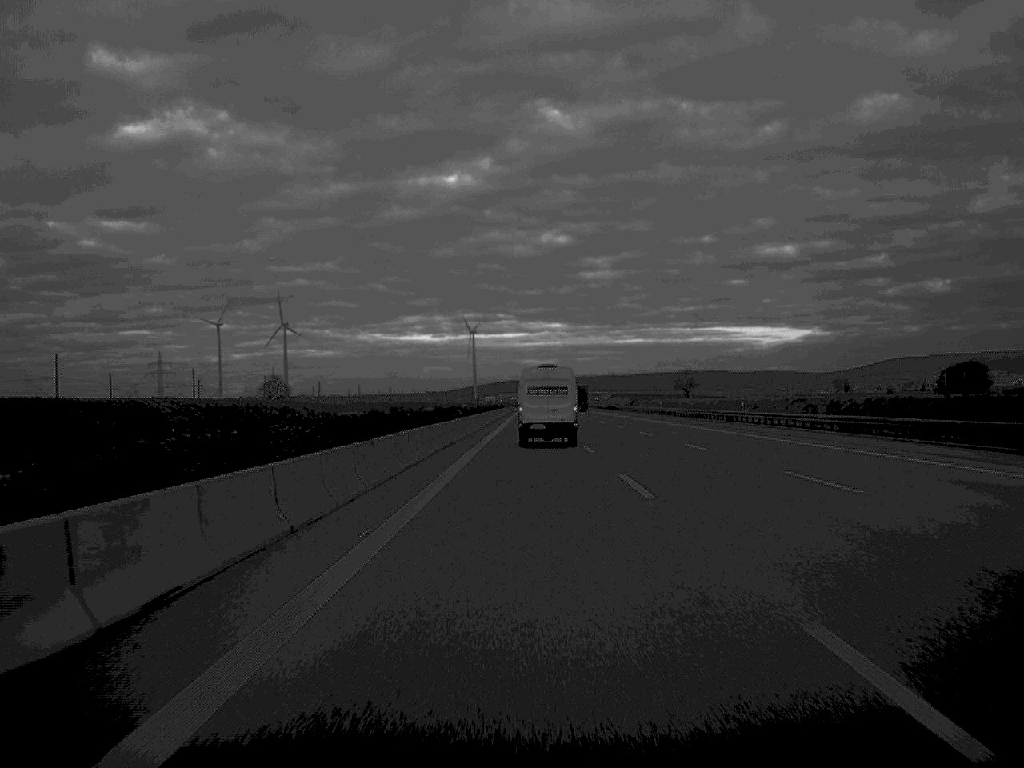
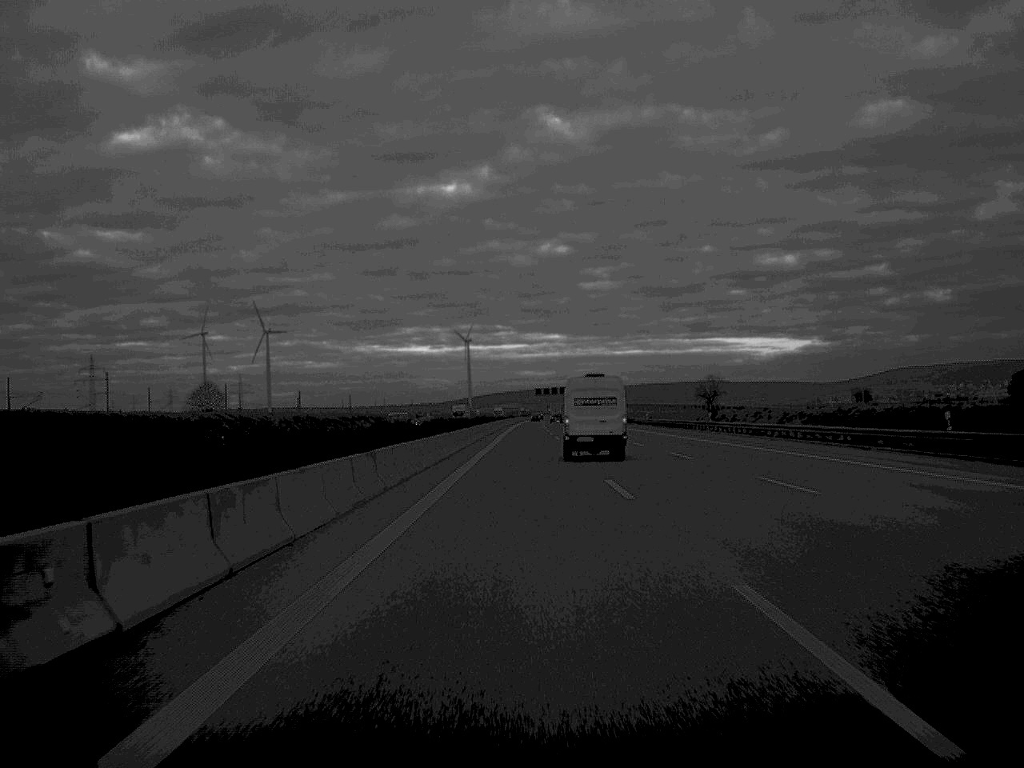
(+0.1, +87.1) m; 0°
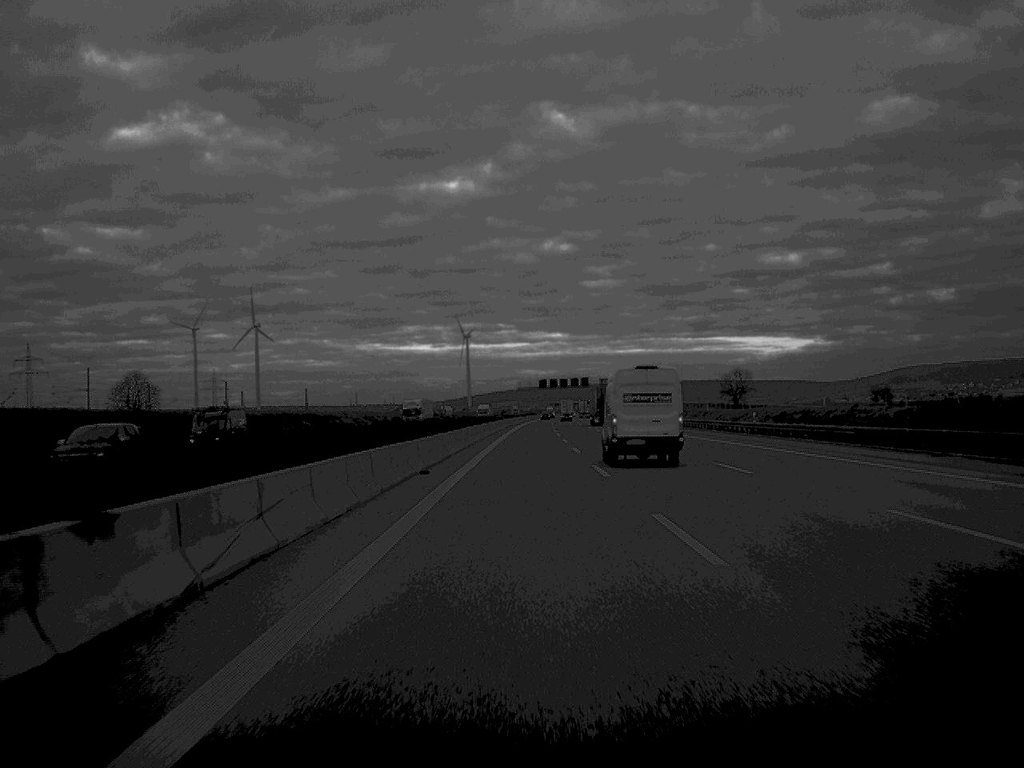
(-0.1, +64.6) m; 0°
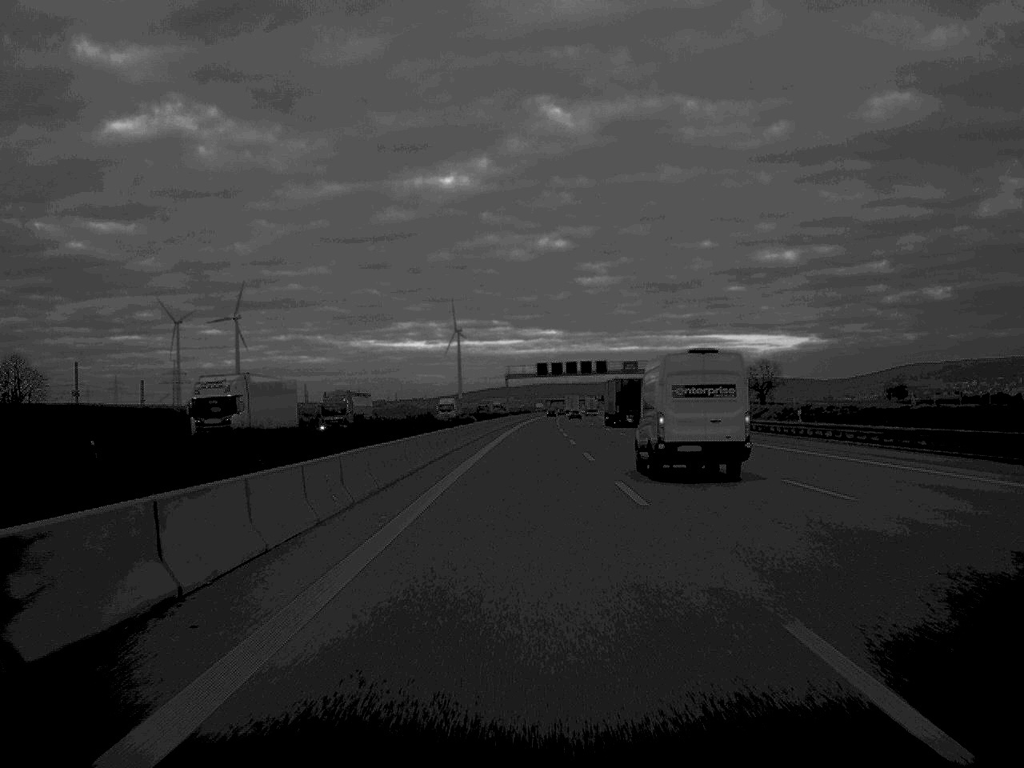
(+0.2, +63.3) m; 0°
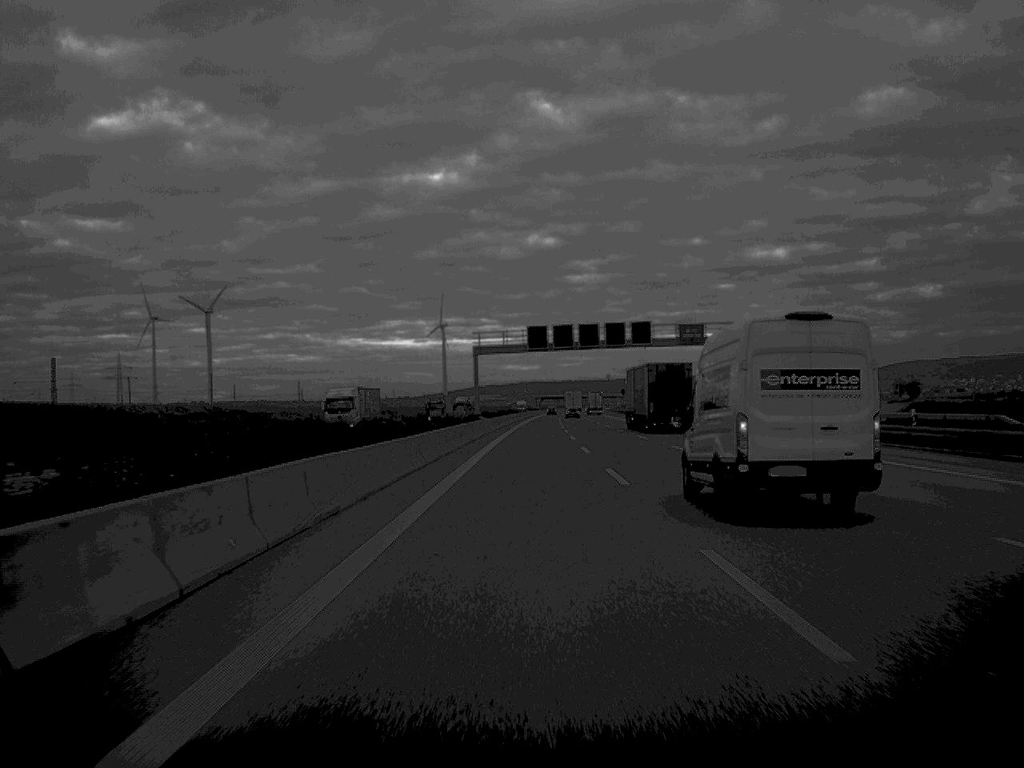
(+0.3, +67.8) m; +1°
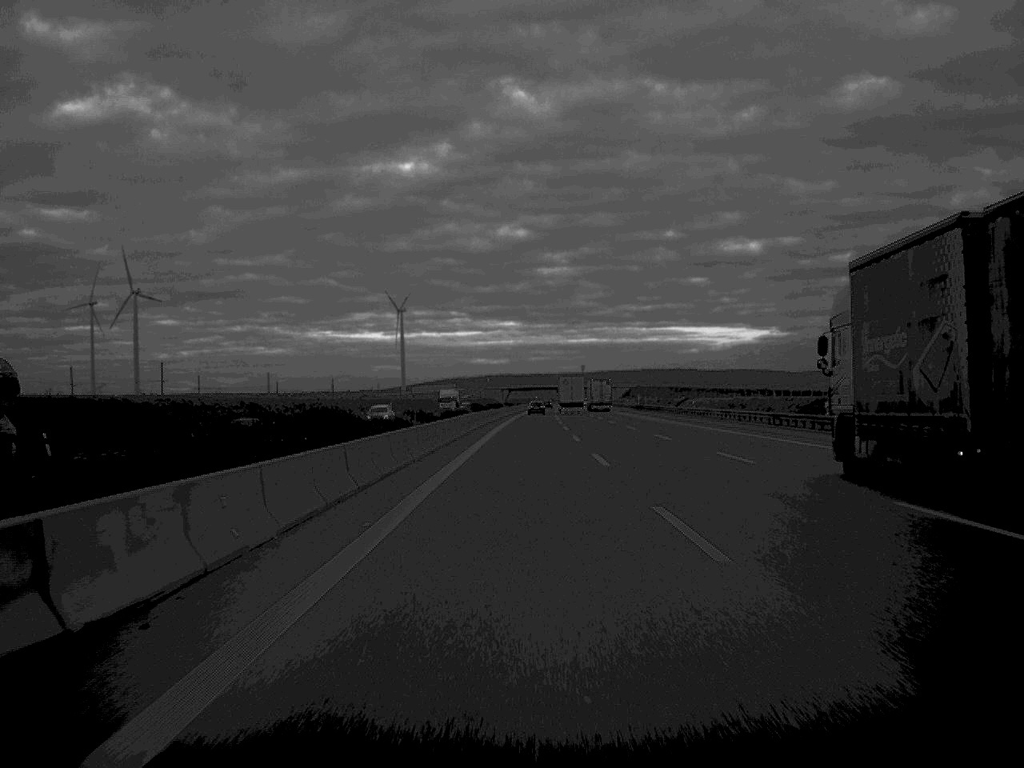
(+1.8, +138.7) m; +1°
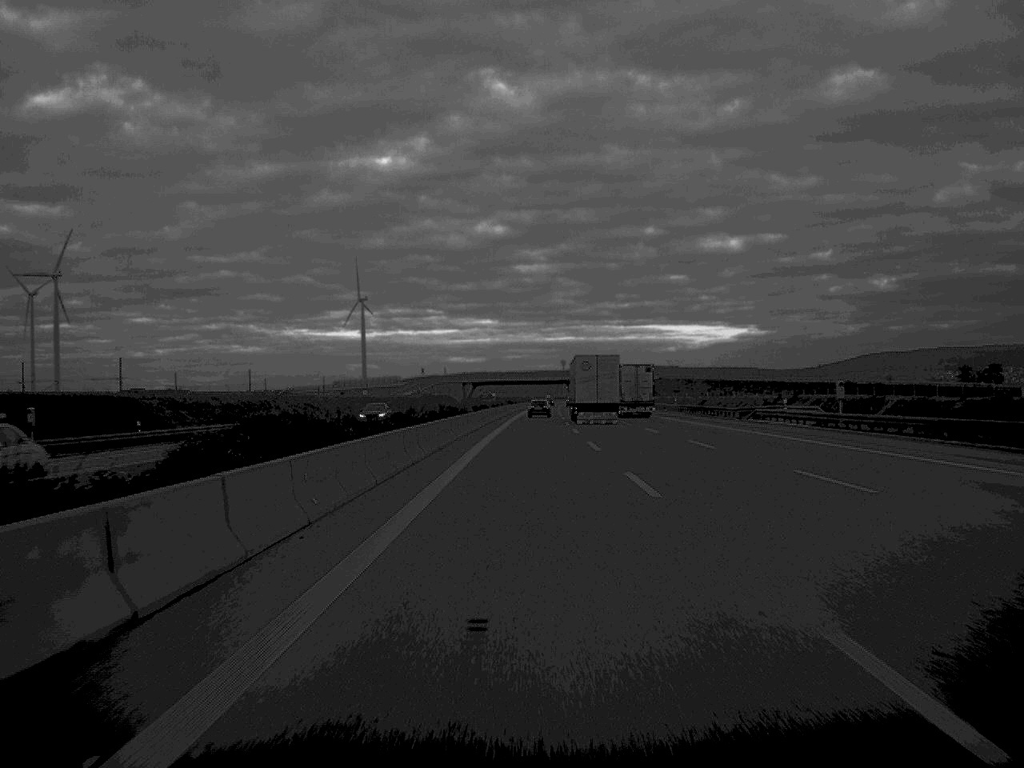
(+1.1, +134.9) m; +1°
